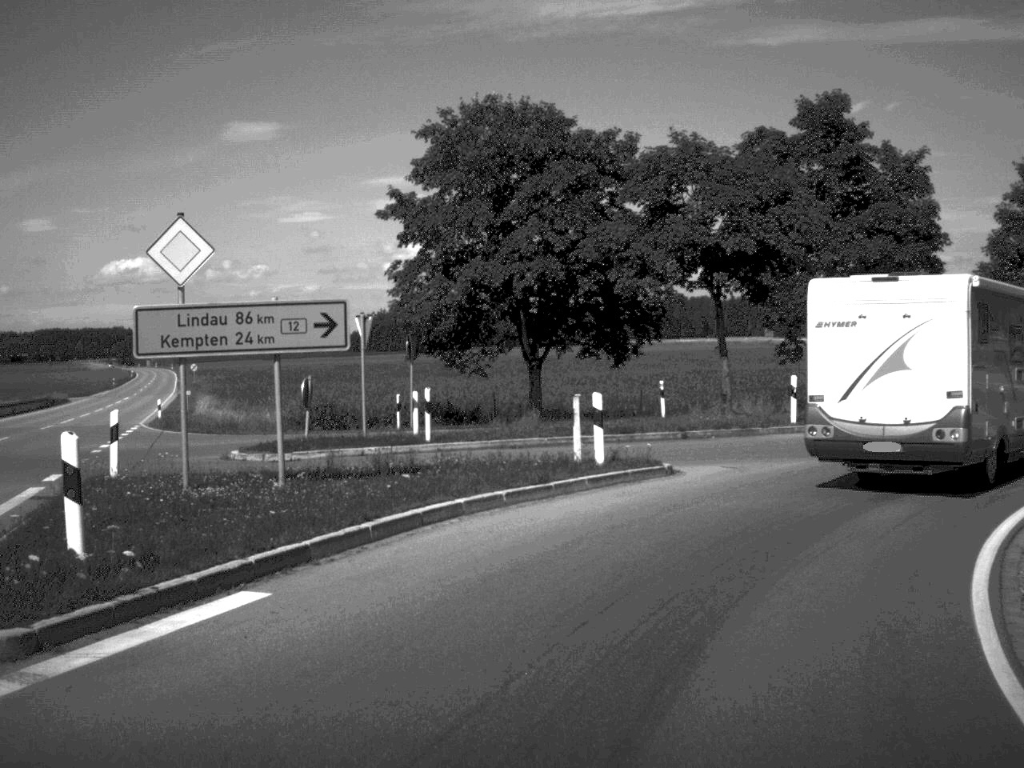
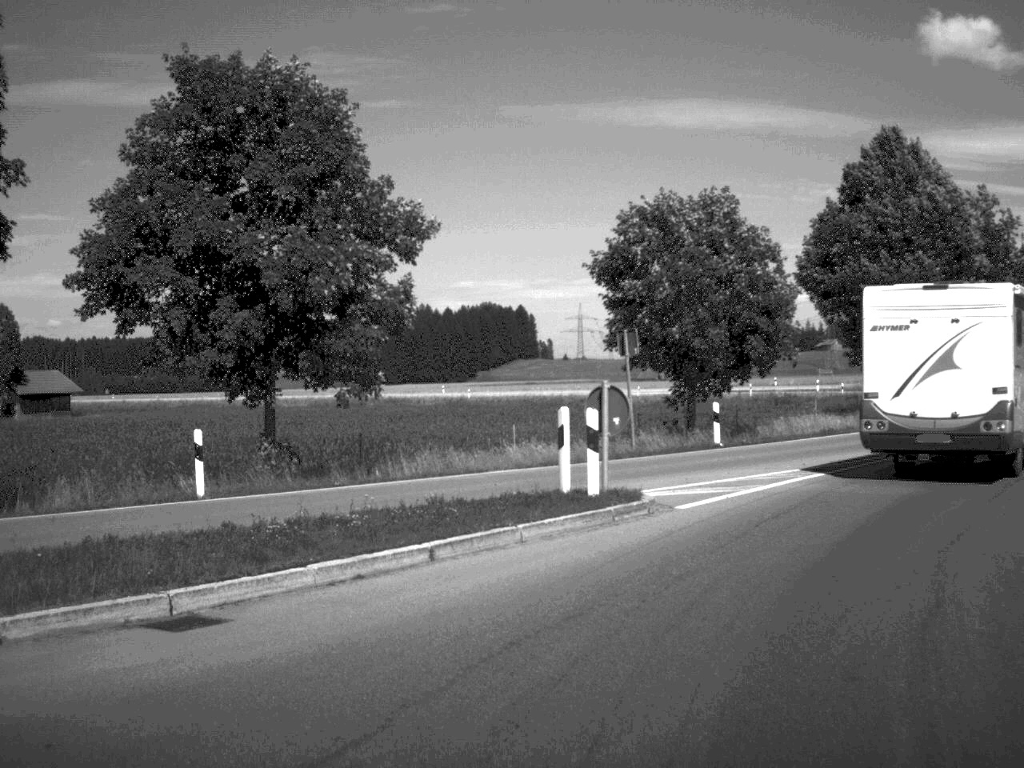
(+6.6, +20.0) m; +40°
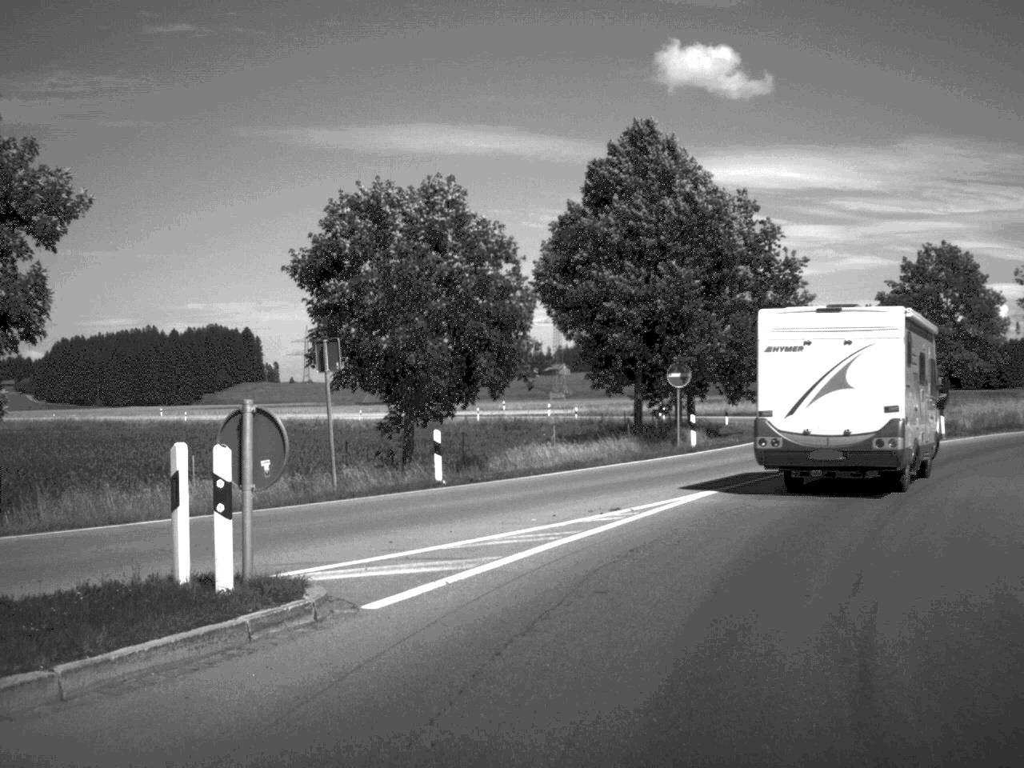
(+0.6, +5.6) m; +12°
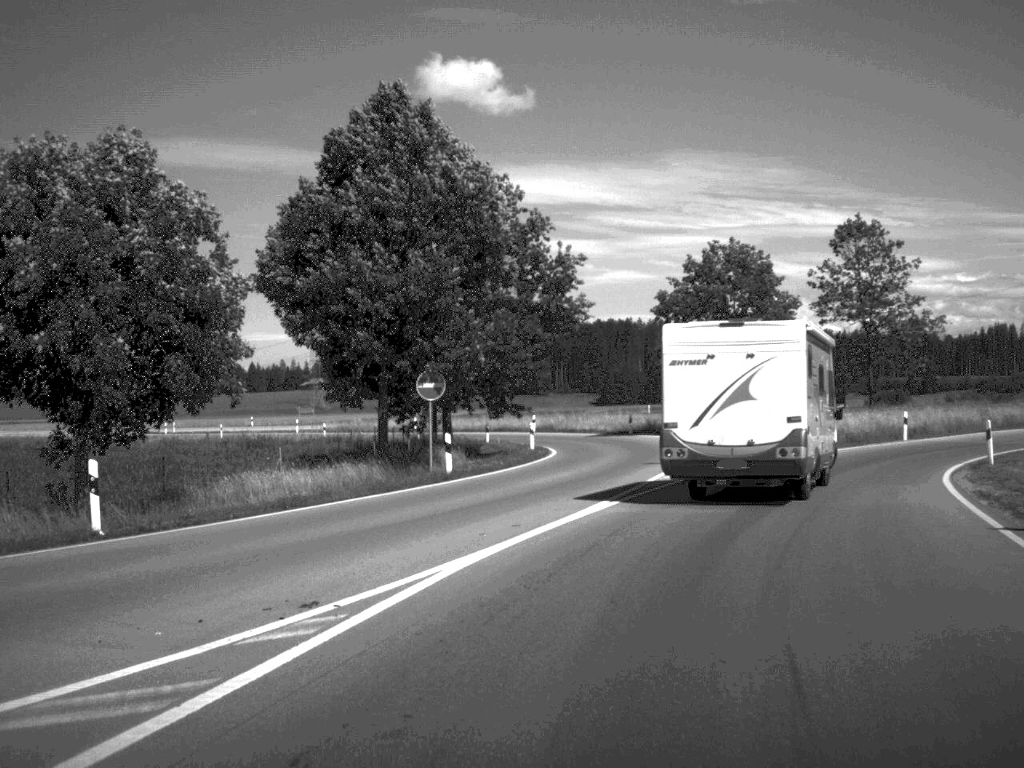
(+0.7, +6.8) m; +10°
